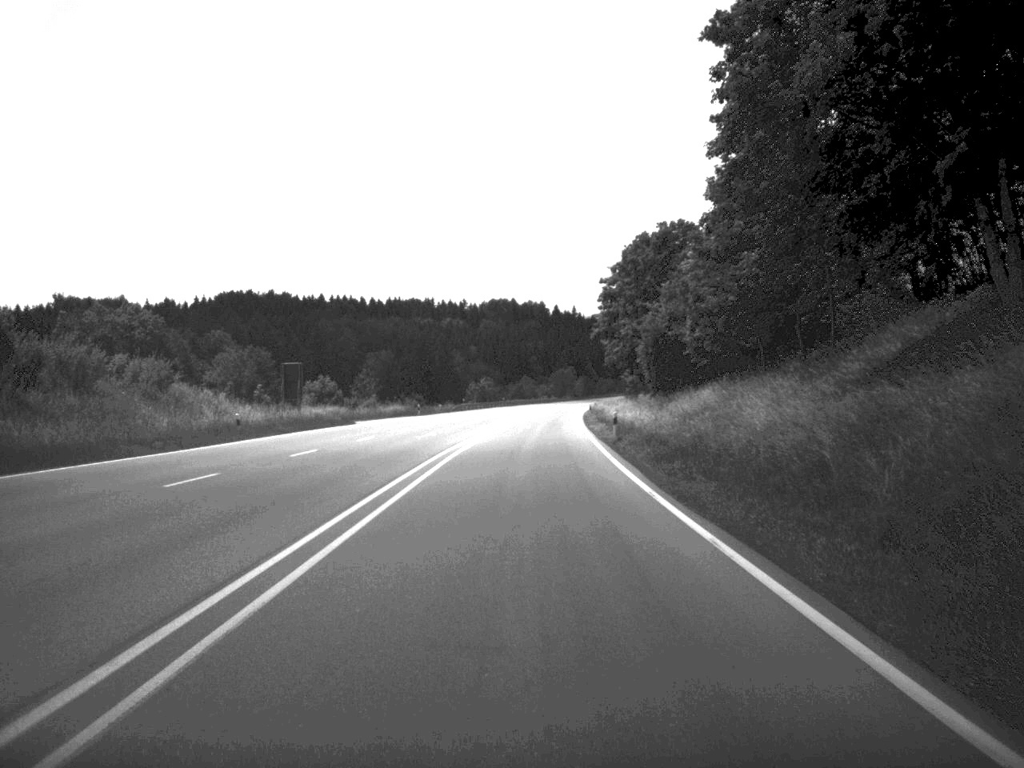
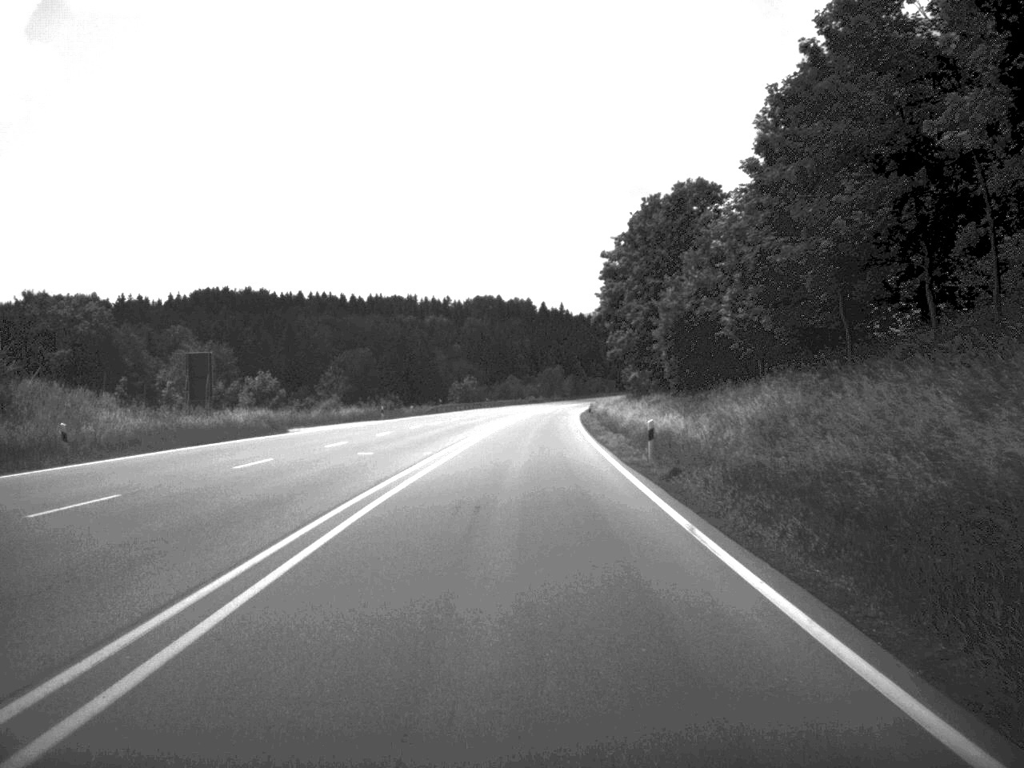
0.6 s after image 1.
(+0.1, +17.8) m; +1°
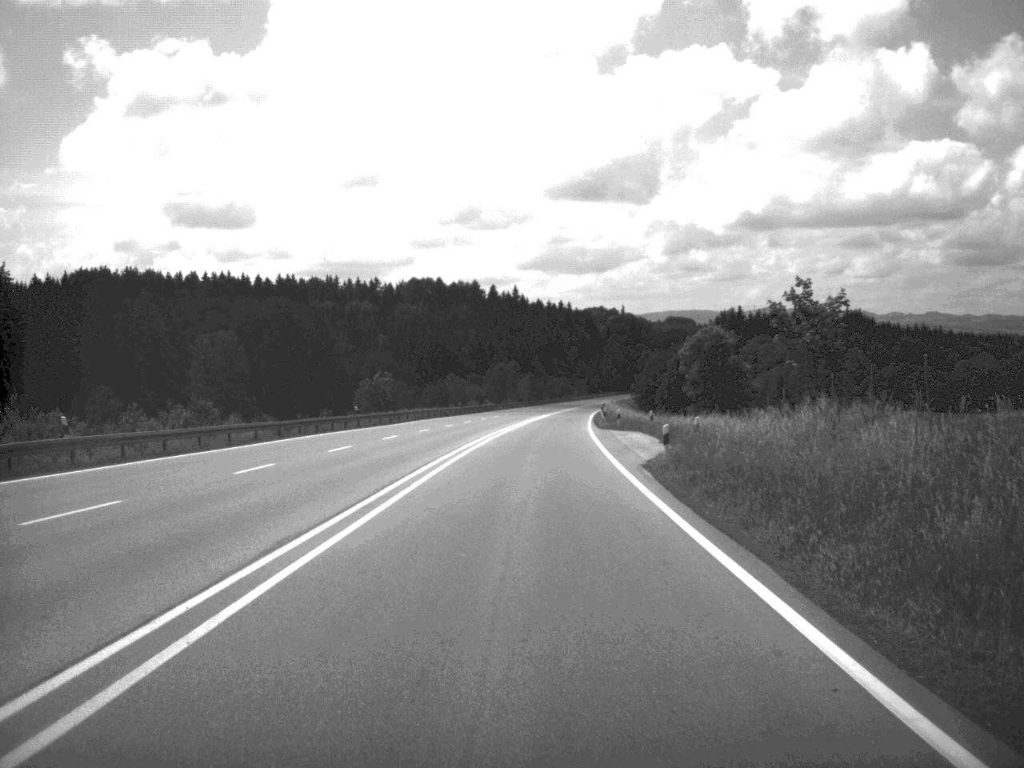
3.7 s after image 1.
(+1.7, +94.1) m; +2°
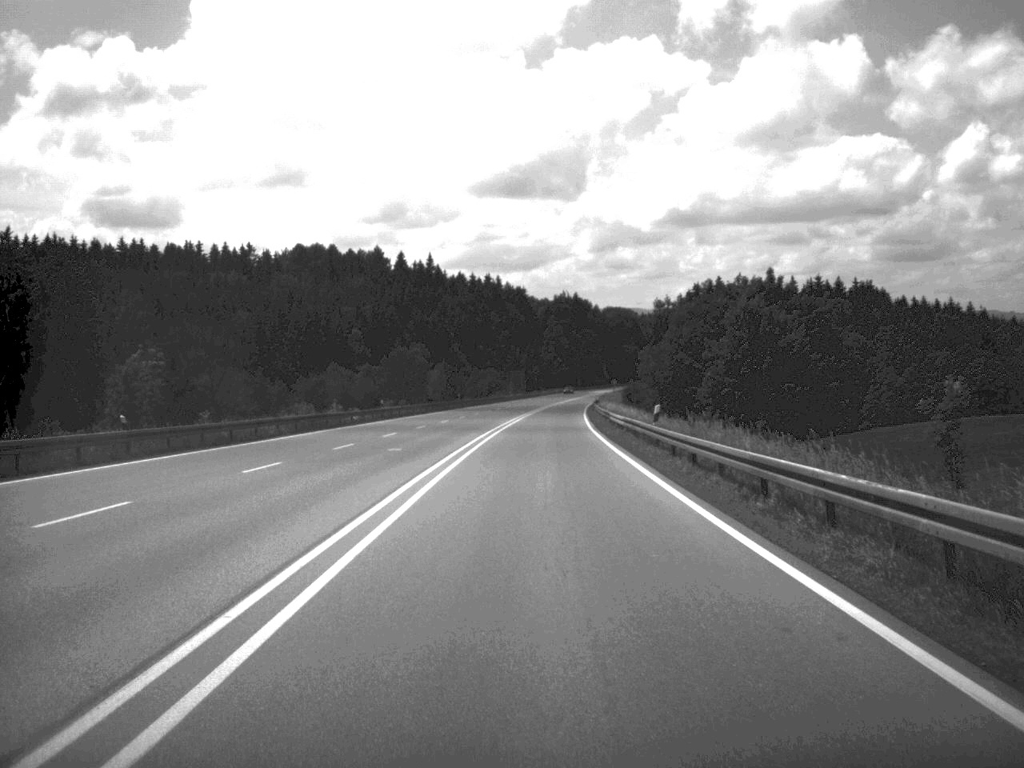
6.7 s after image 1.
(+2.2, +94.3) m; +3°
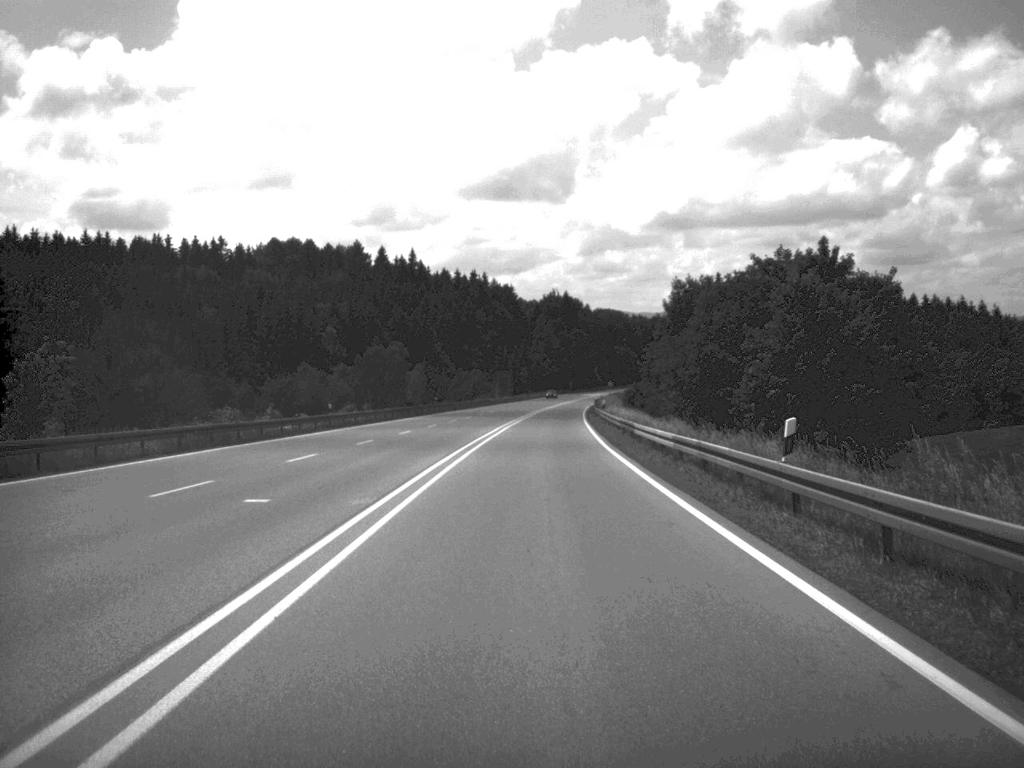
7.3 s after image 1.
(+0.1, +18.1) m; 0°
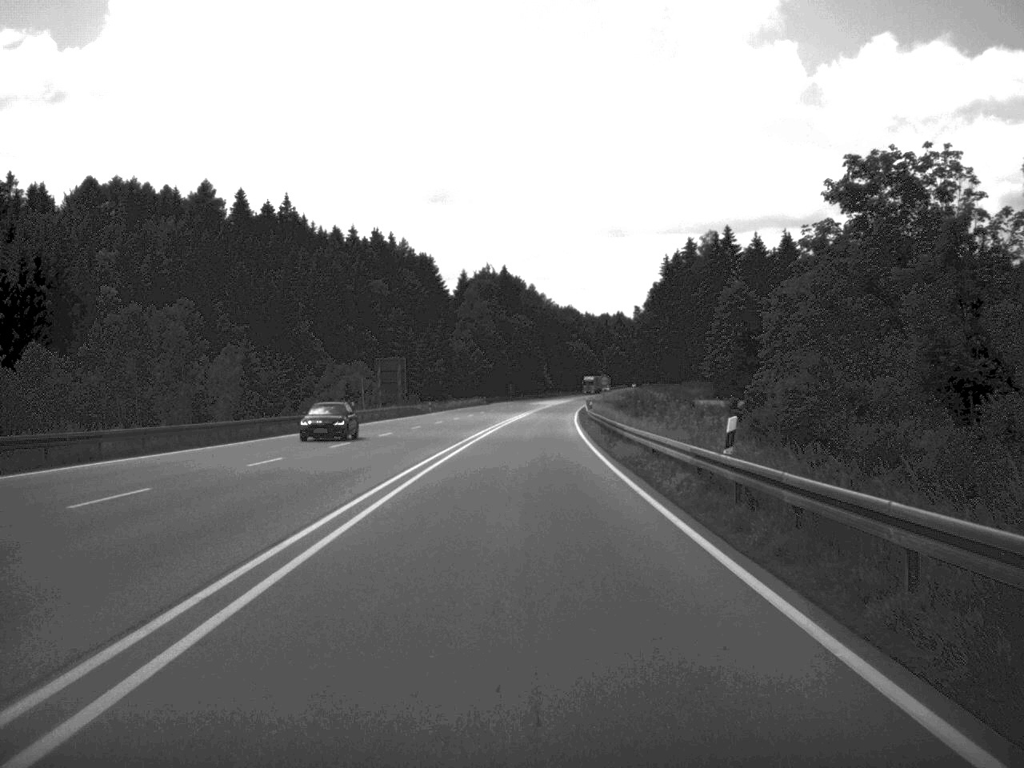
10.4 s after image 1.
(+2.3, +96.5) m; +3°
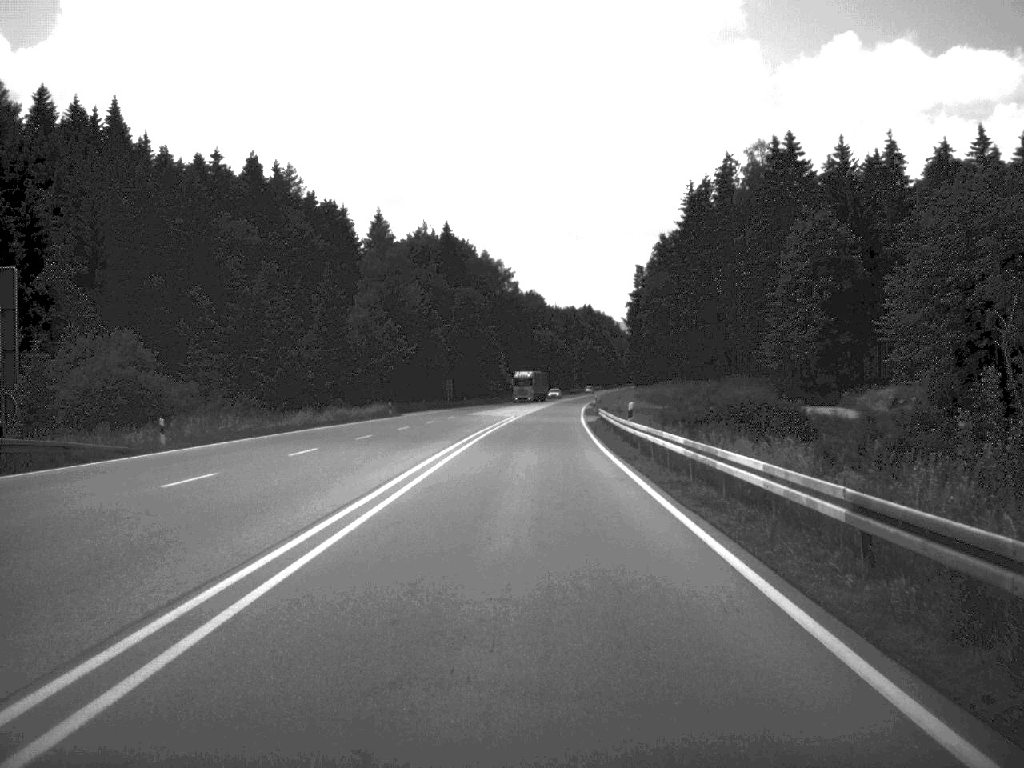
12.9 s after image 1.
(+1.0, +77.7) m; +2°
